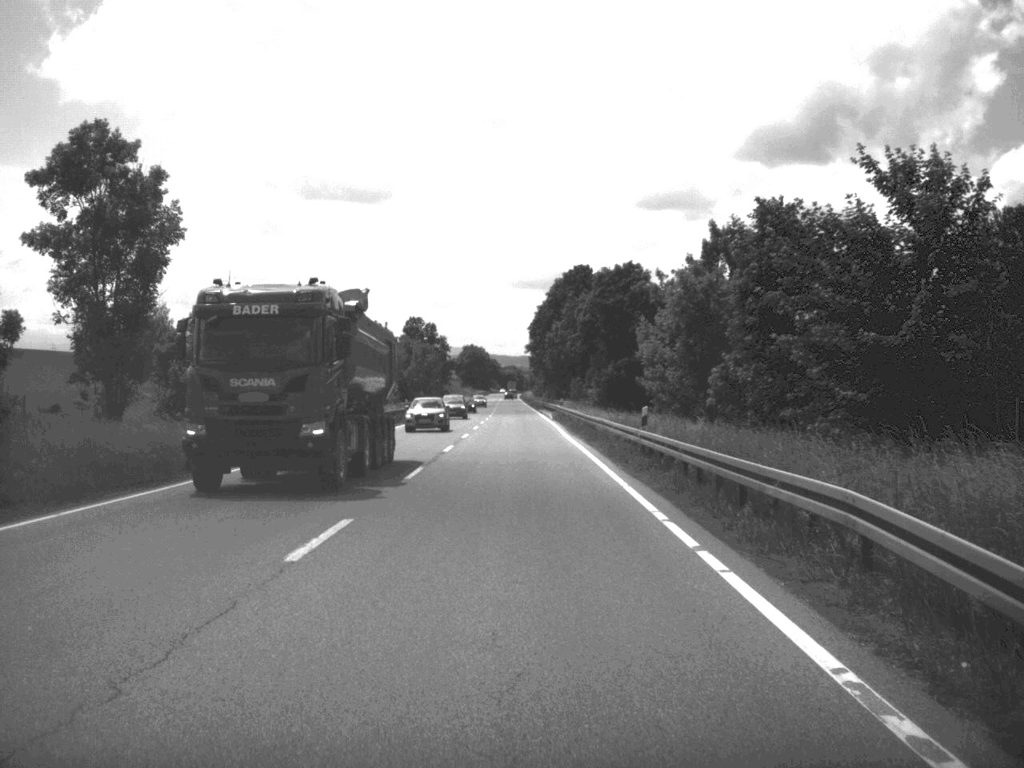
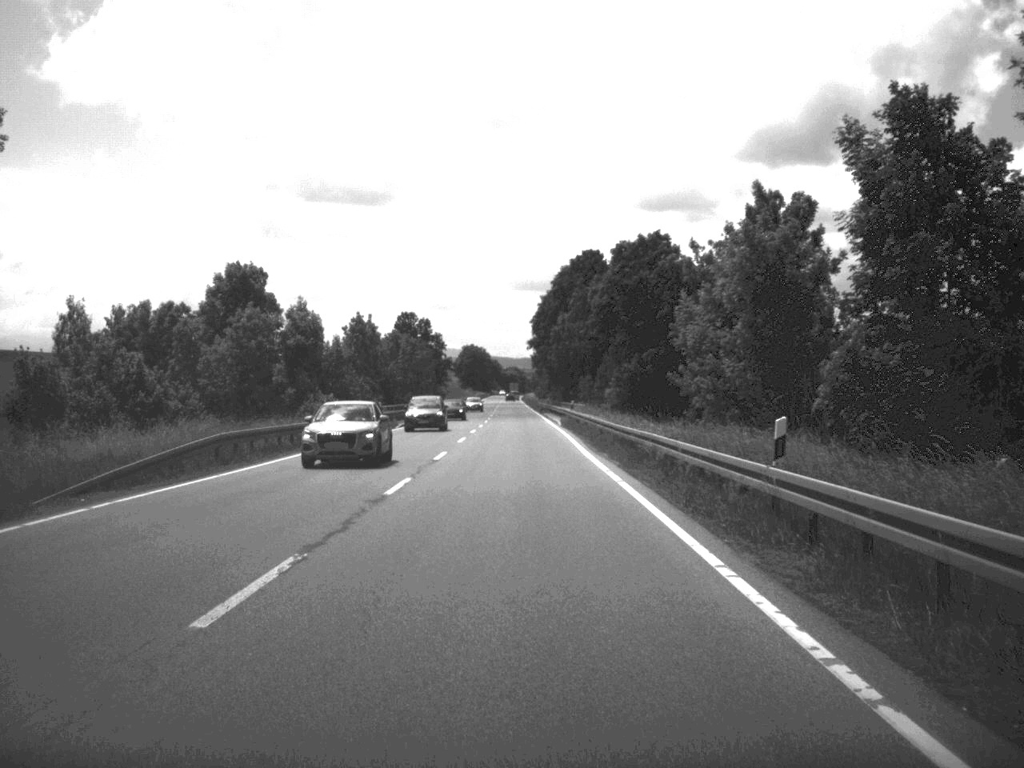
(0.0, +15.6) m; 0°
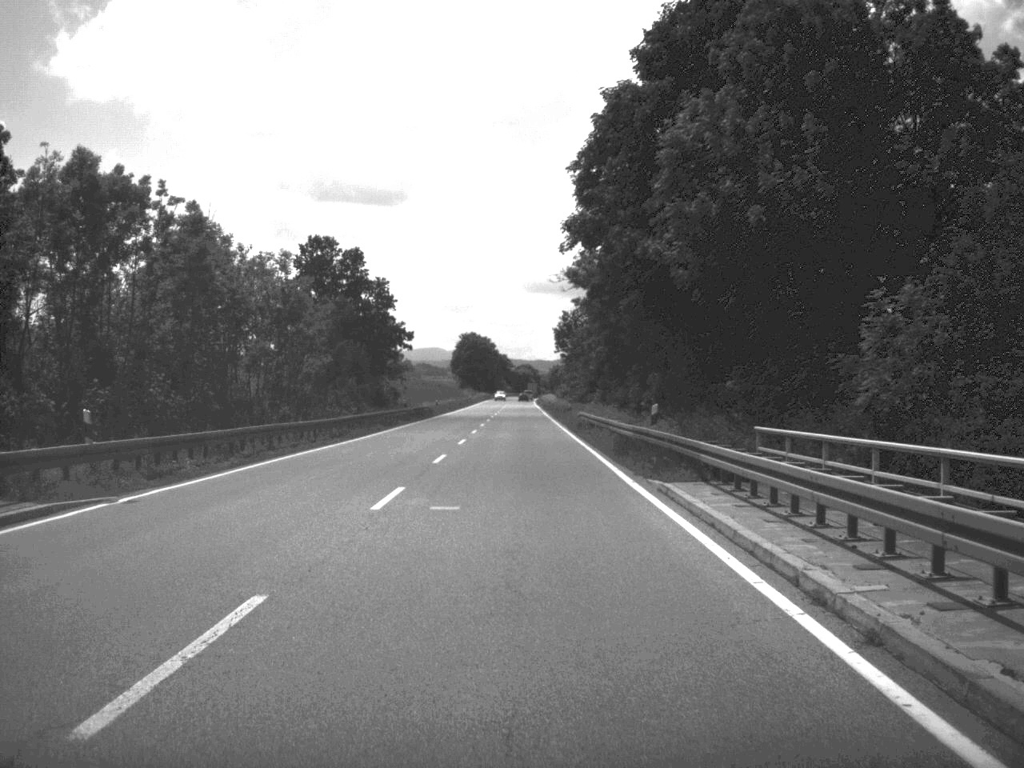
(-0.7, +84.9) m; -1°
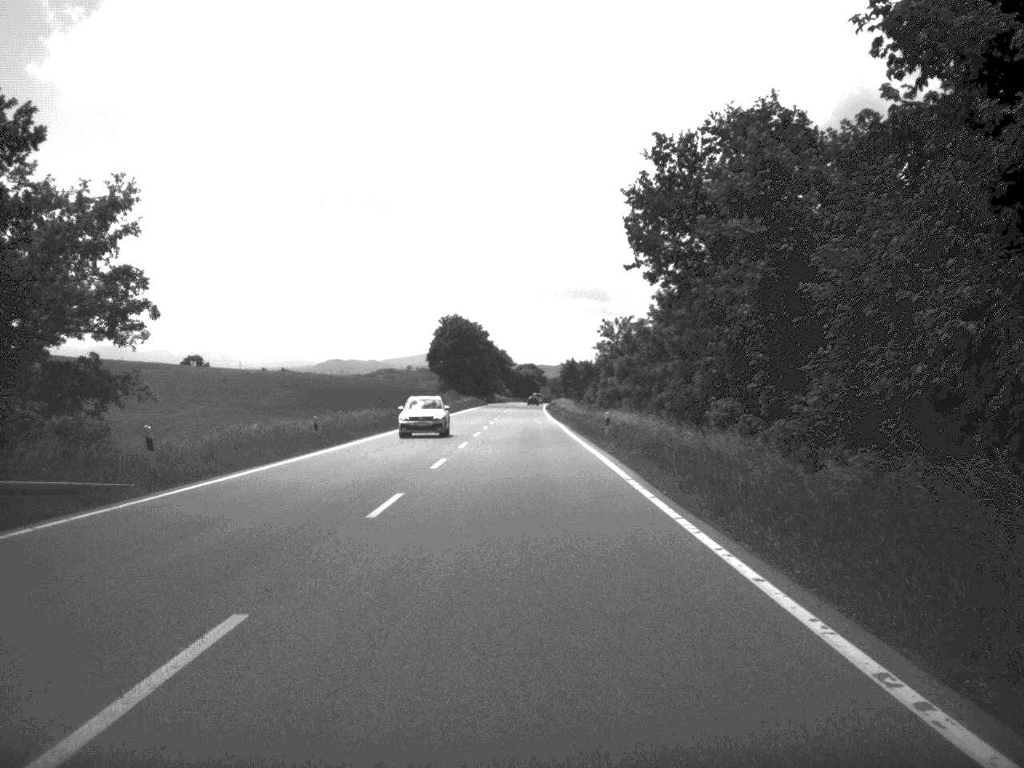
(-0.5, +83.2) m; 0°
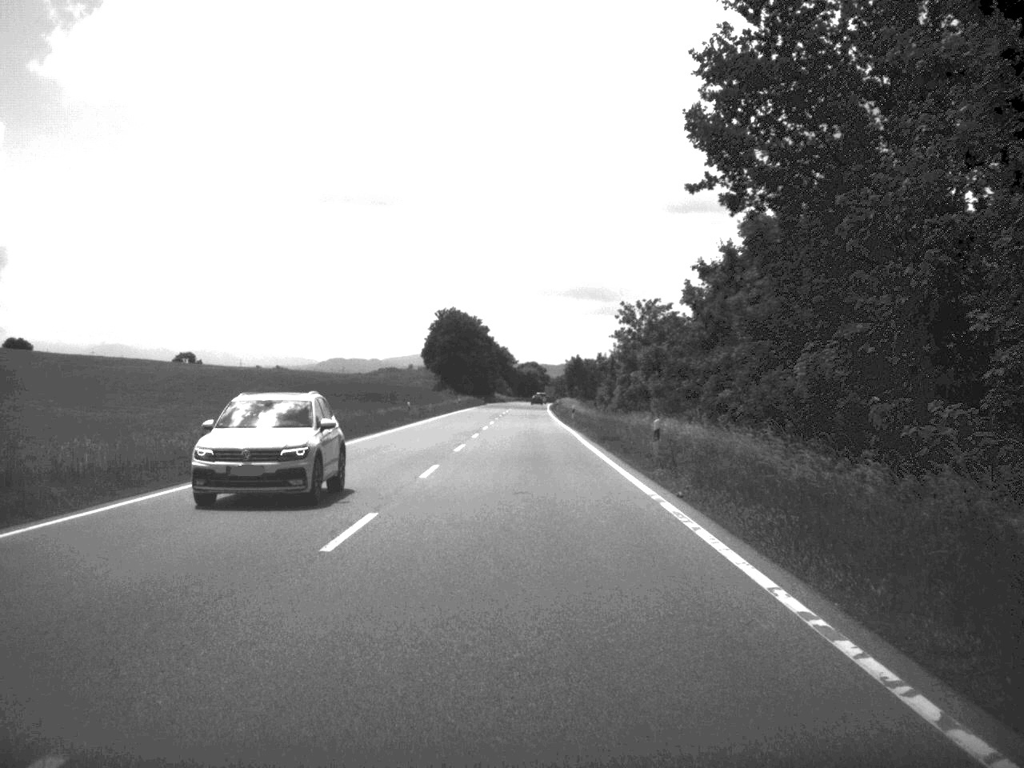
(0.0, +15.5) m; 0°
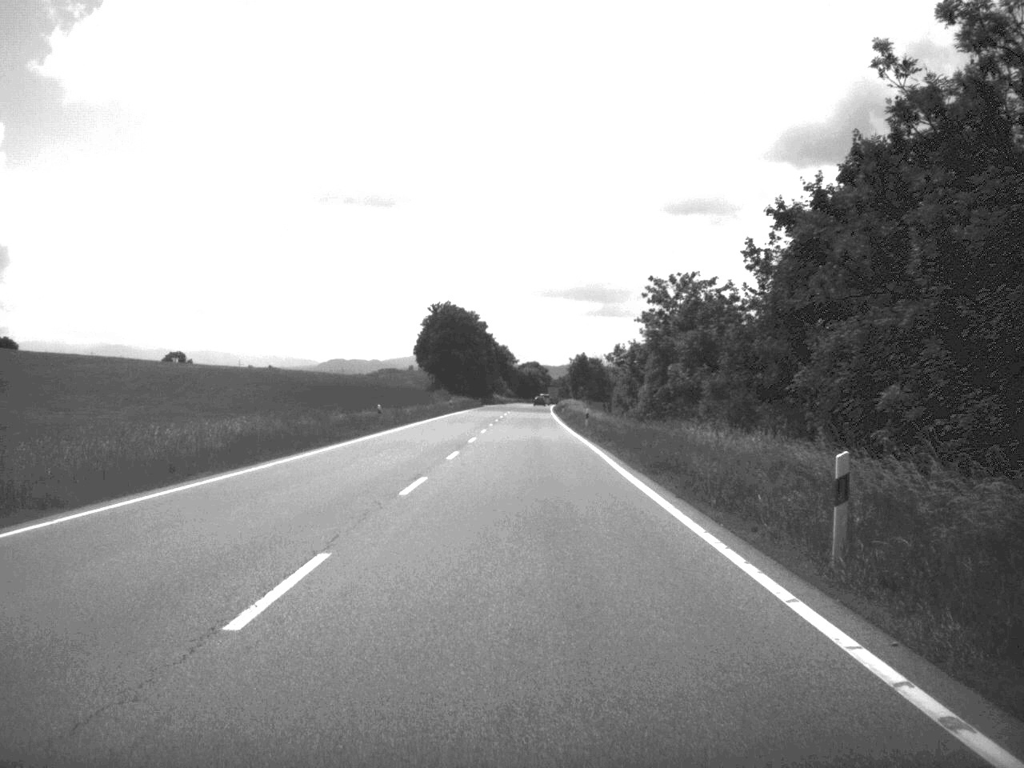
(0.0, +16.1) m; 0°
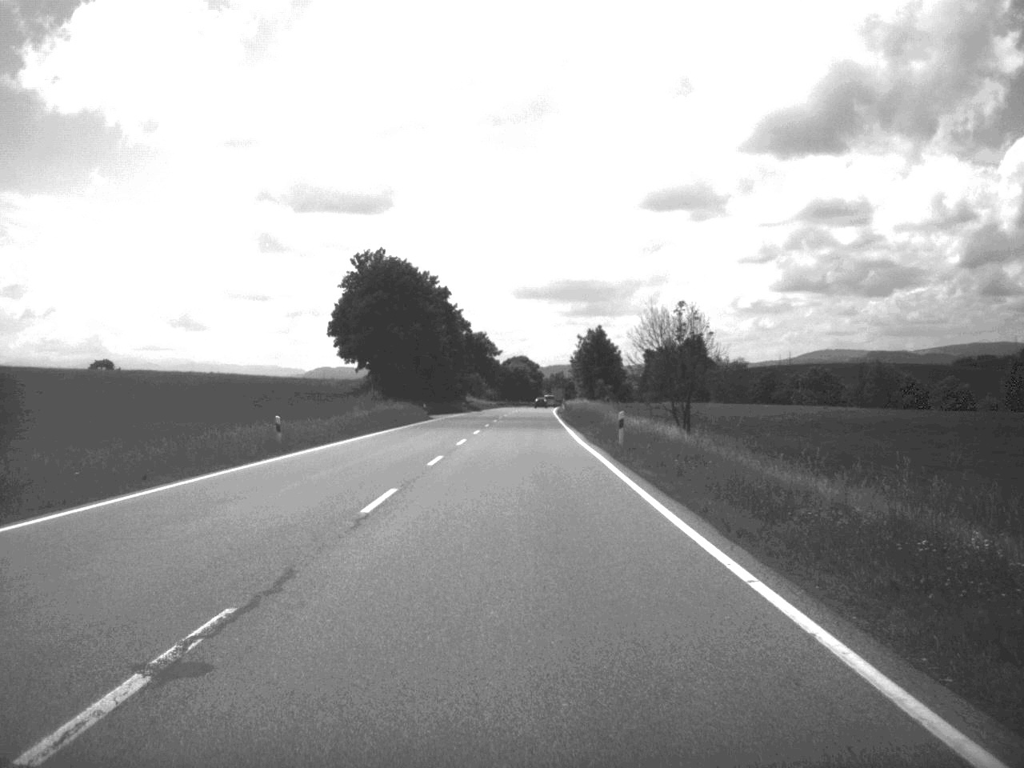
(+0.2, +79.6) m; 0°
